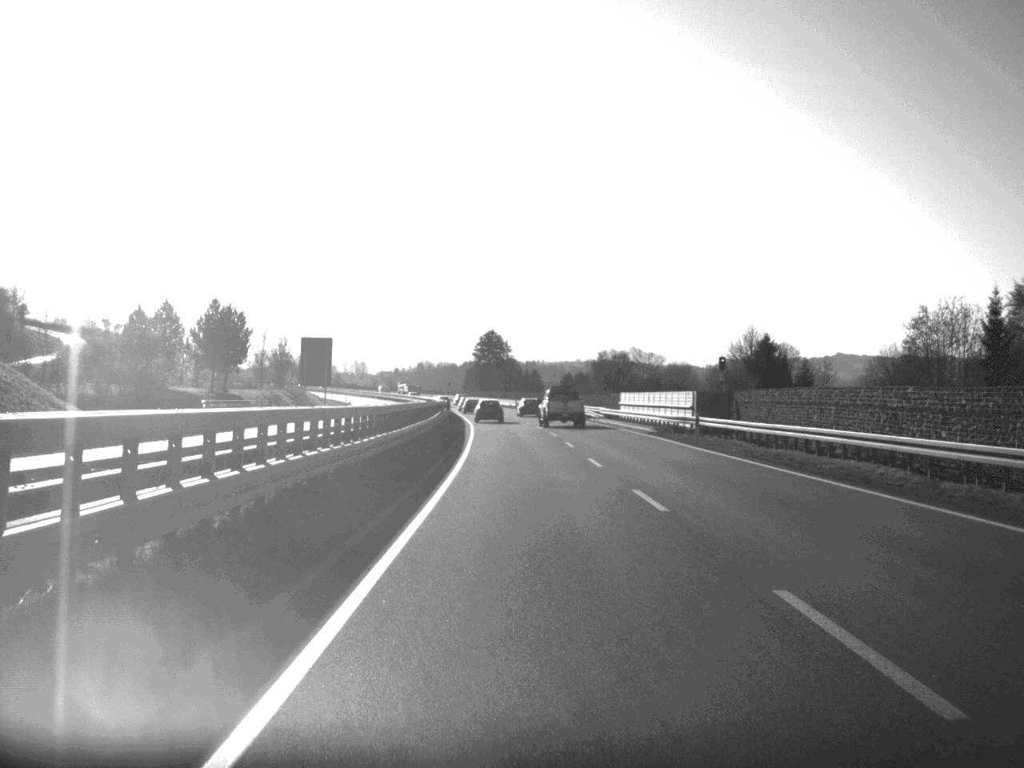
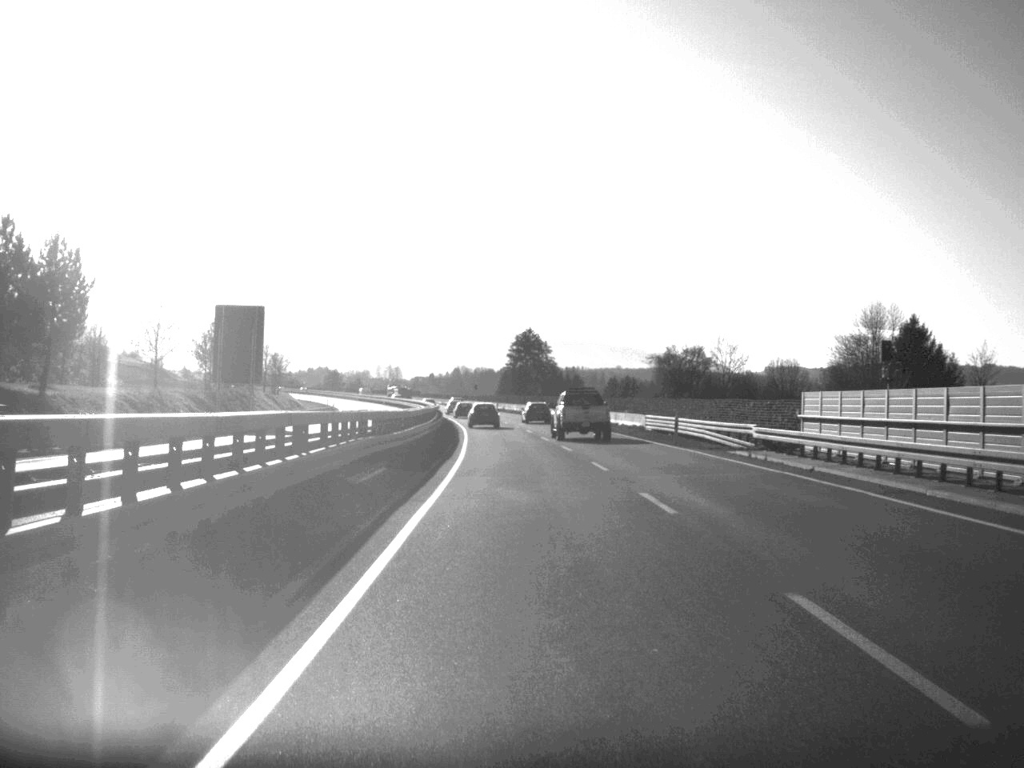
(-0.7, +46.2) m; -2°
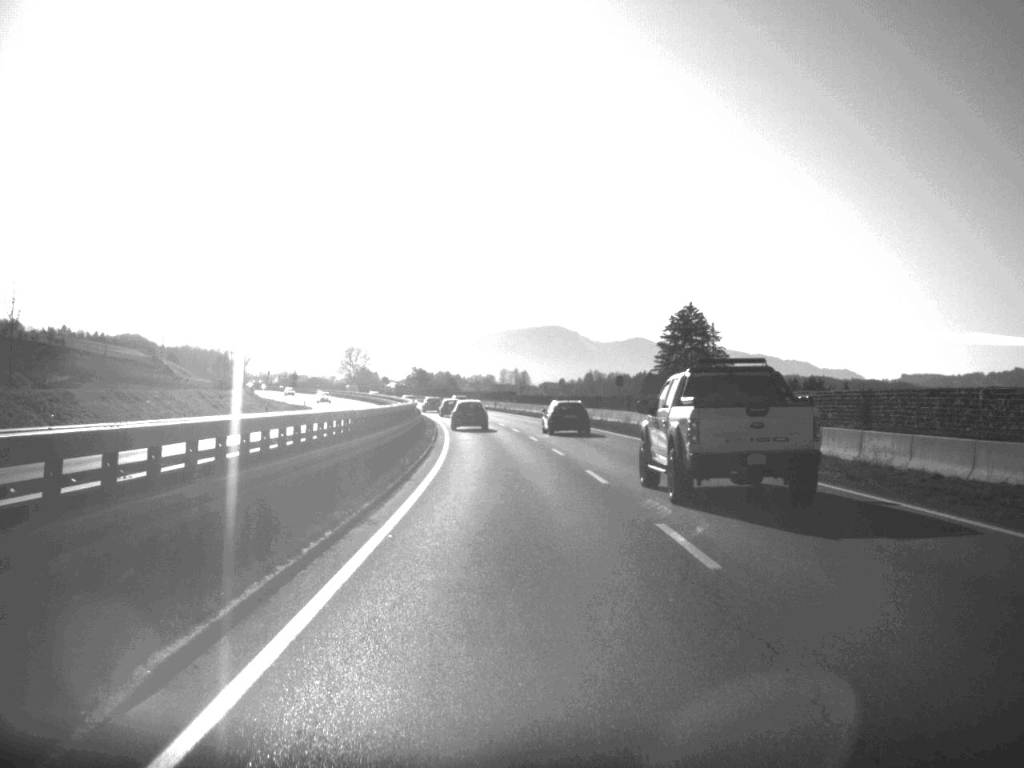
(-5.2, +110.4) m; -6°
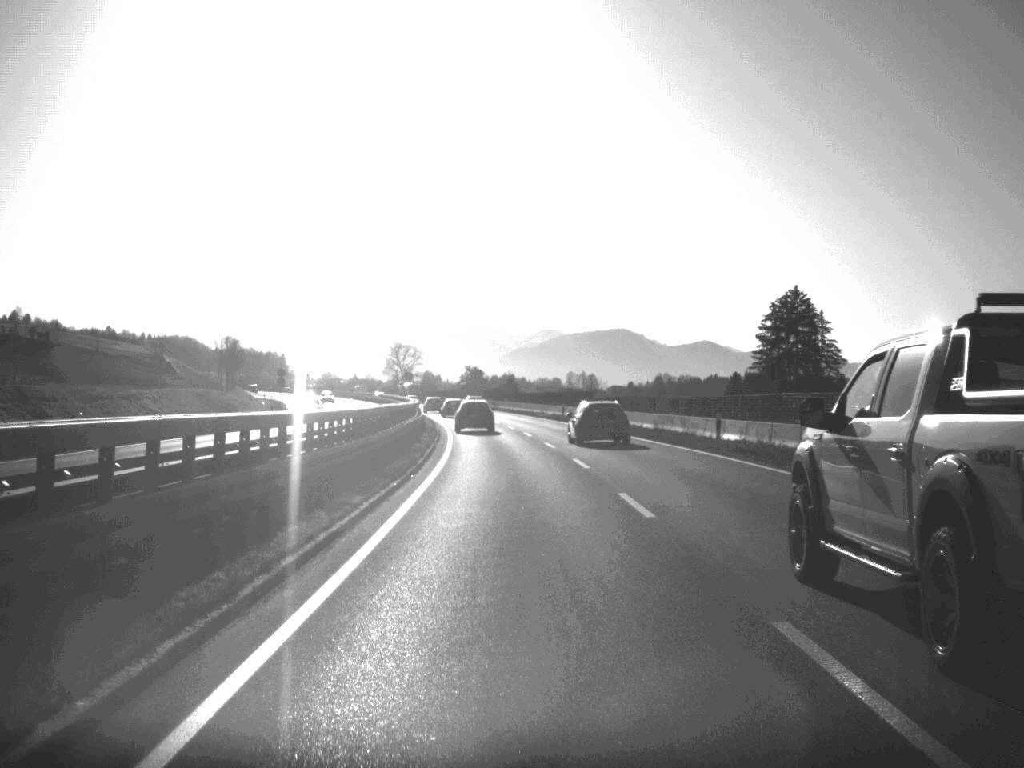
(-1.1, +42.6) m; -3°
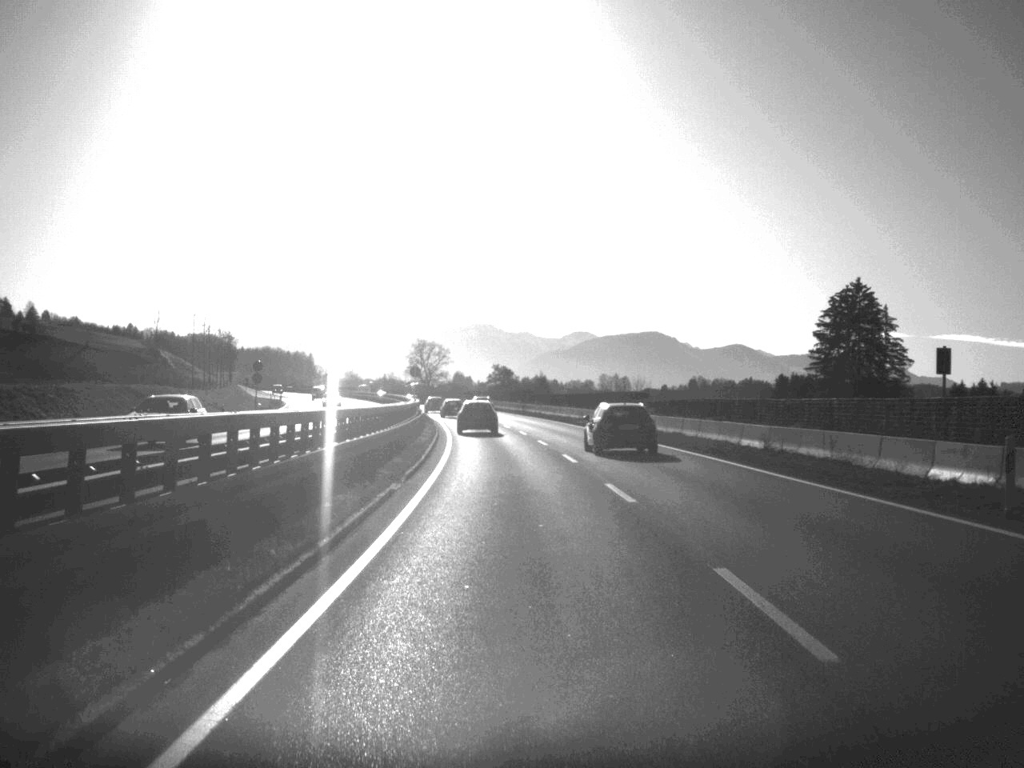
(-0.3, +20.8) m; -1°
